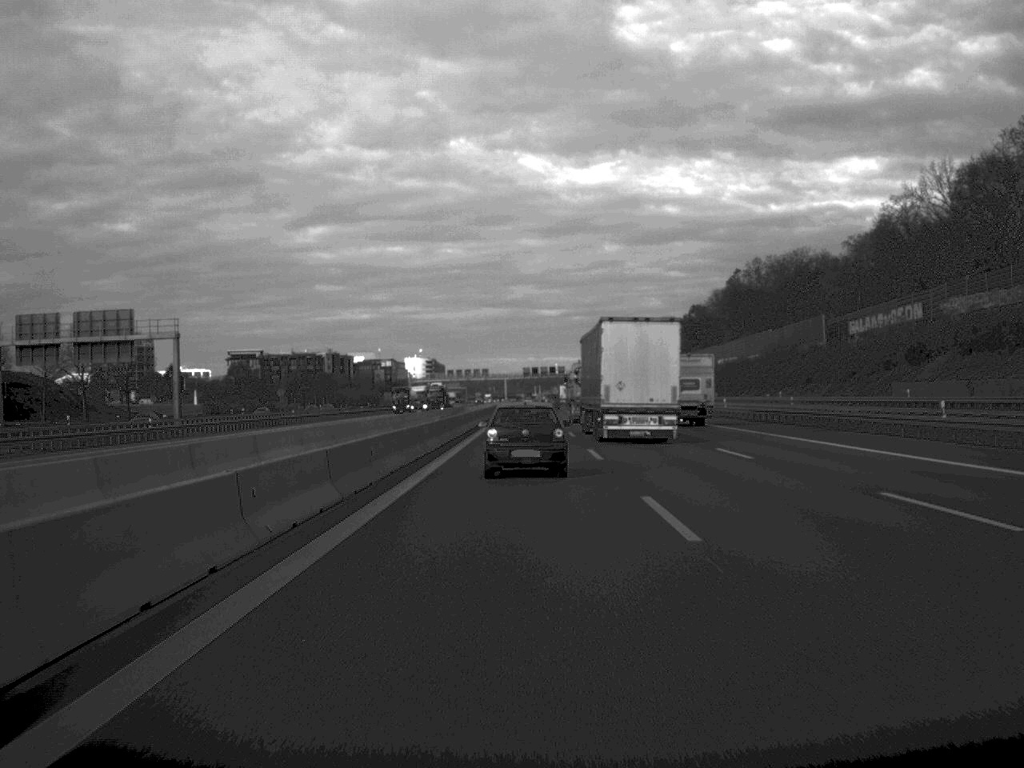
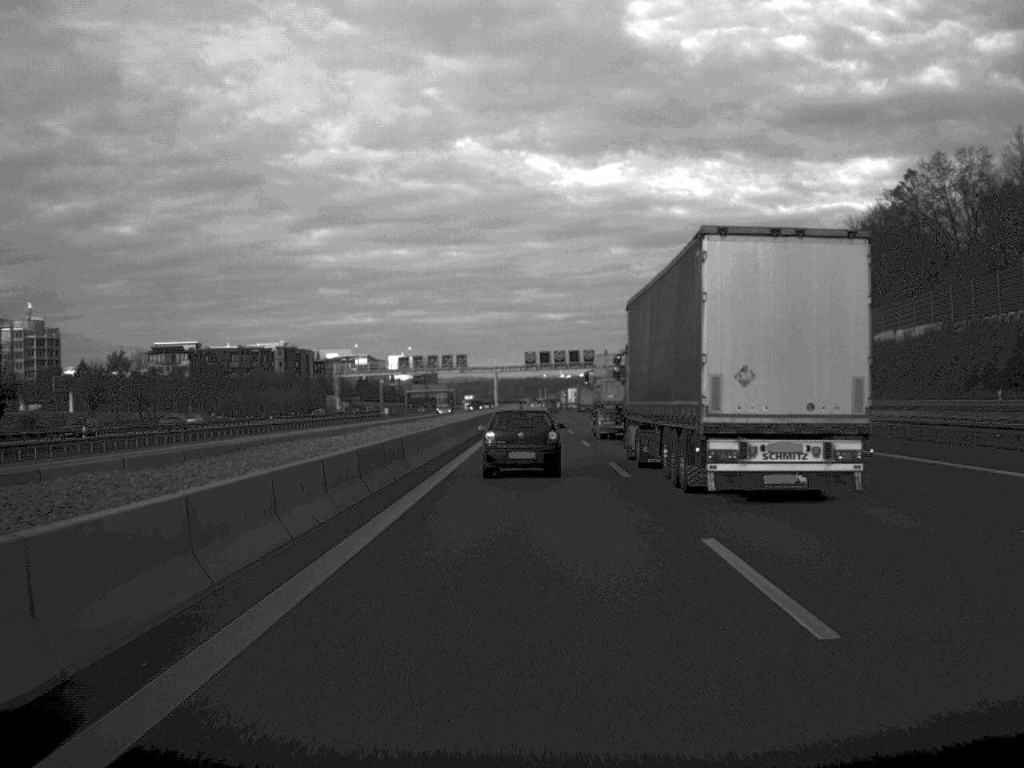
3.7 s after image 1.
(-0.1, +112.3) m; 0°
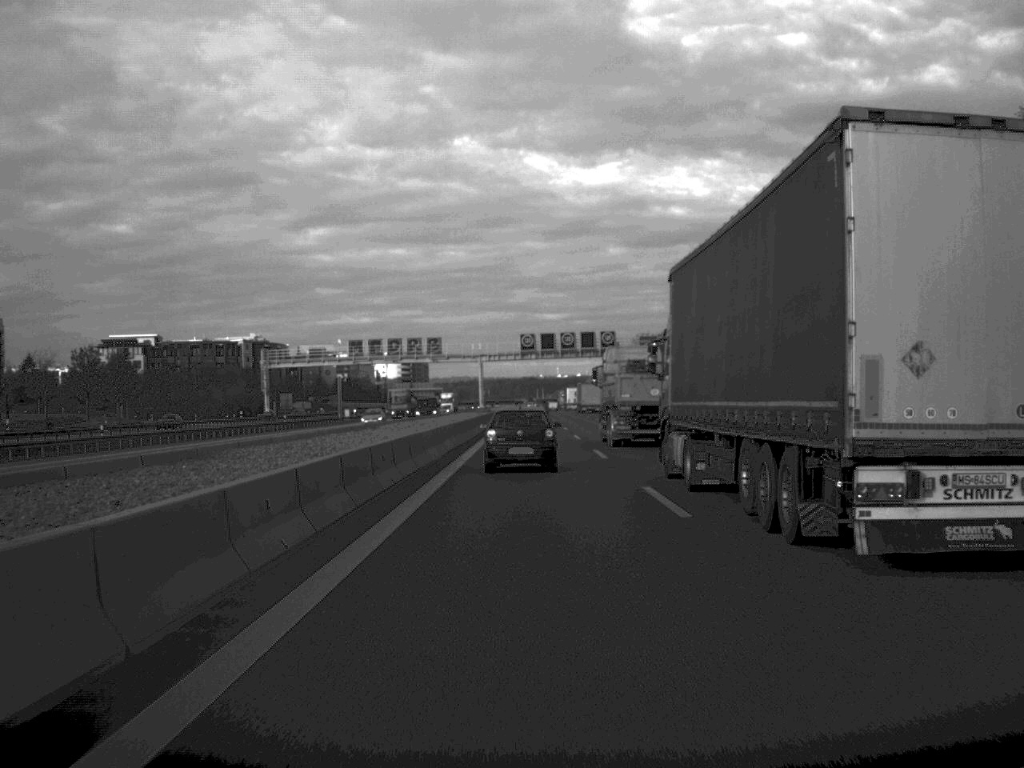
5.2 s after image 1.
(0.0, +44.8) m; 0°
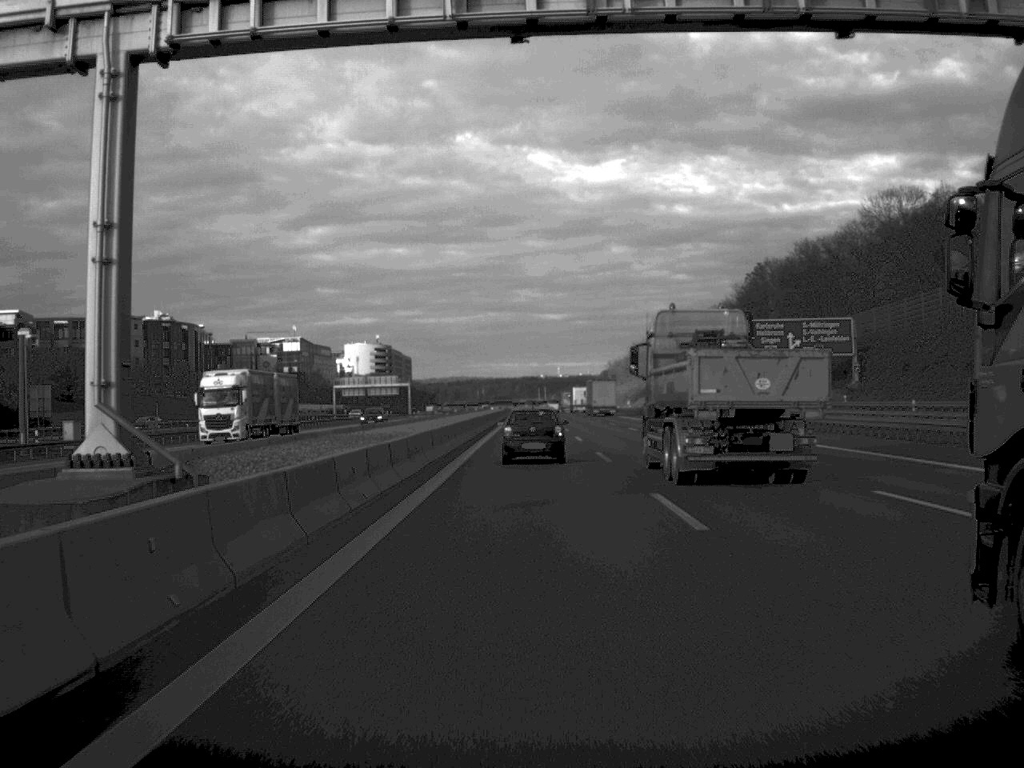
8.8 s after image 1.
(+0.2, +108.9) m; 0°
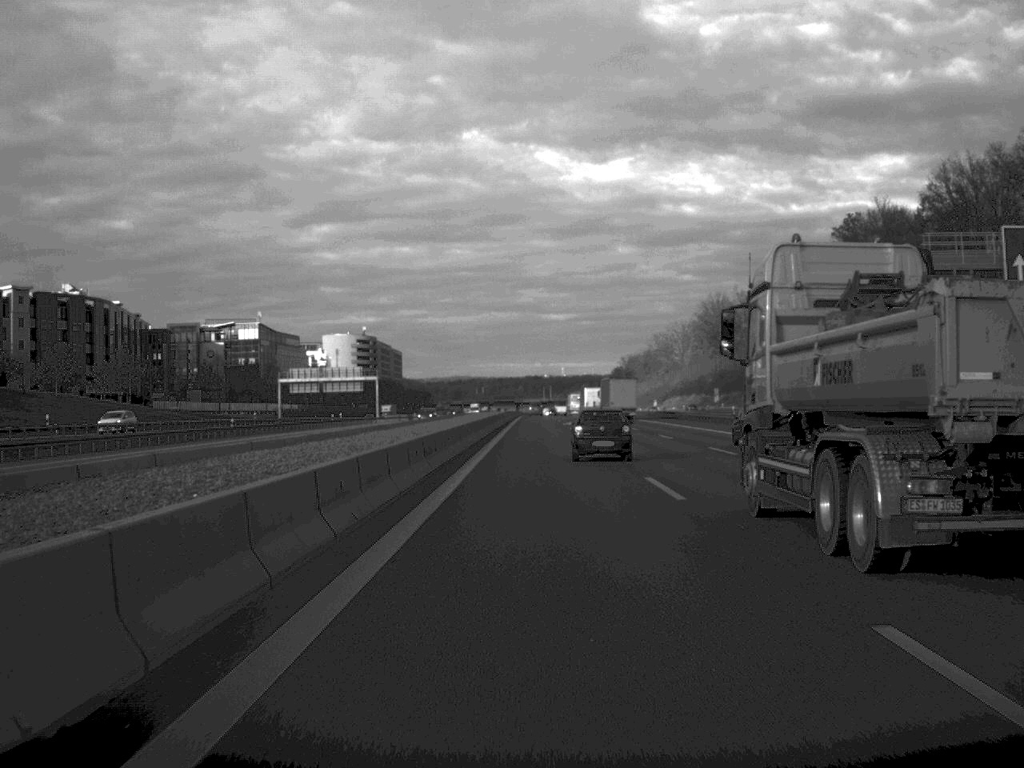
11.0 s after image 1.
(-0.2, +66.7) m; 0°
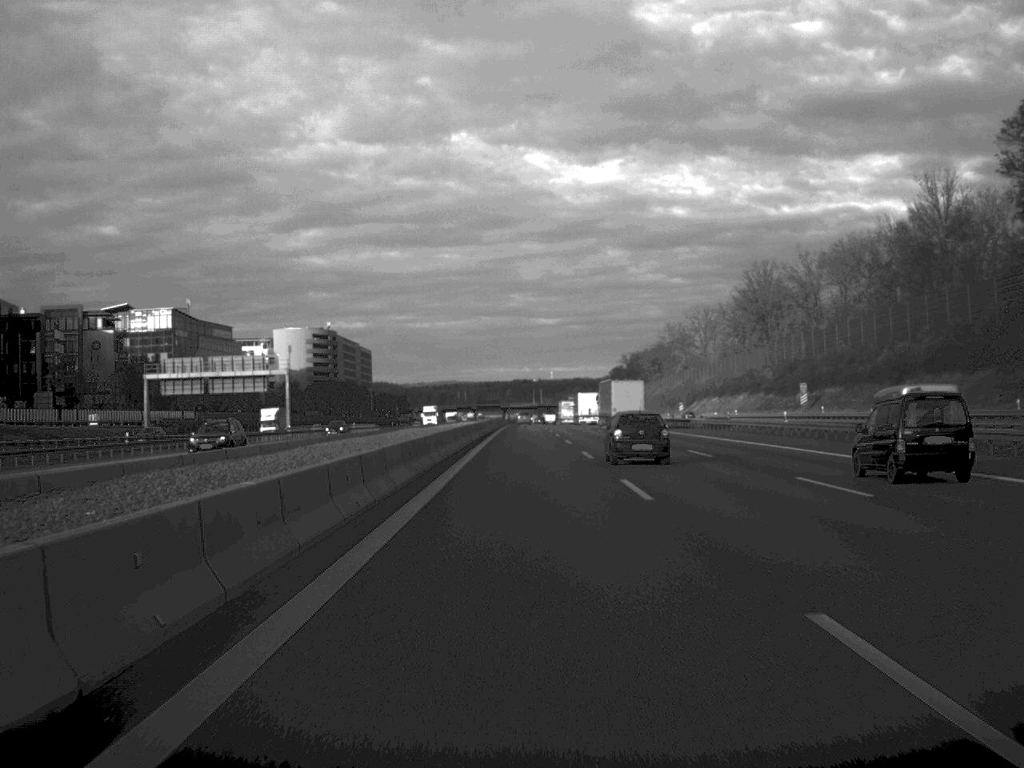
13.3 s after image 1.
(+0.5, +70.4) m; 0°
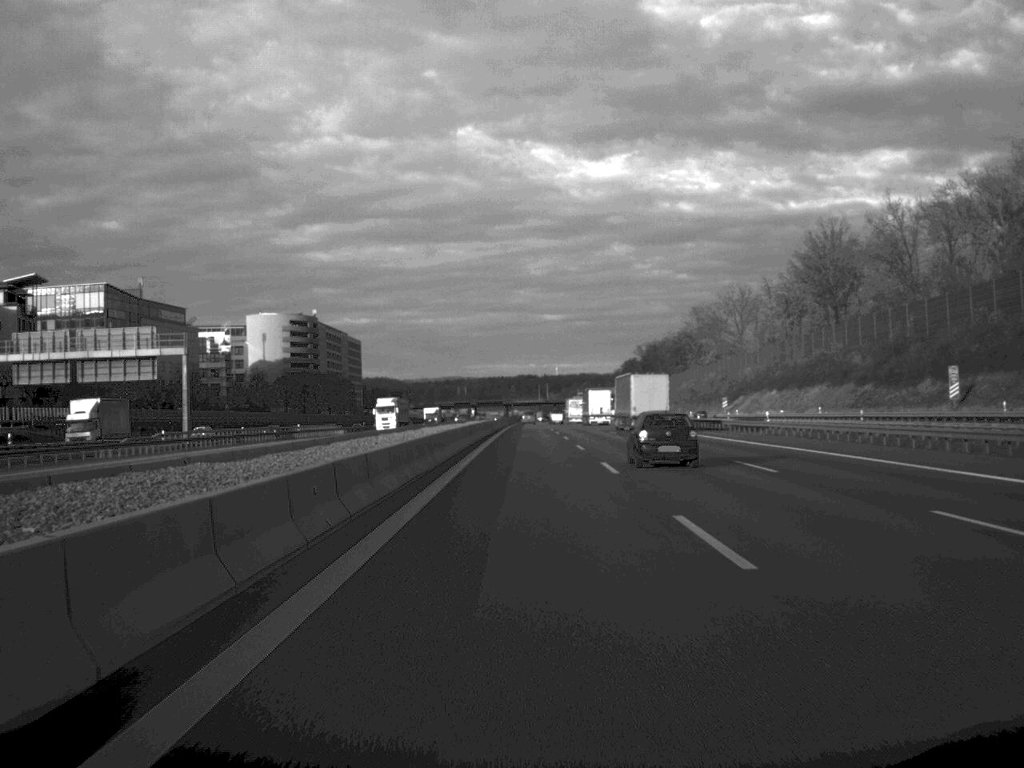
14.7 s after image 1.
(-0.1, +45.6) m; 0°
